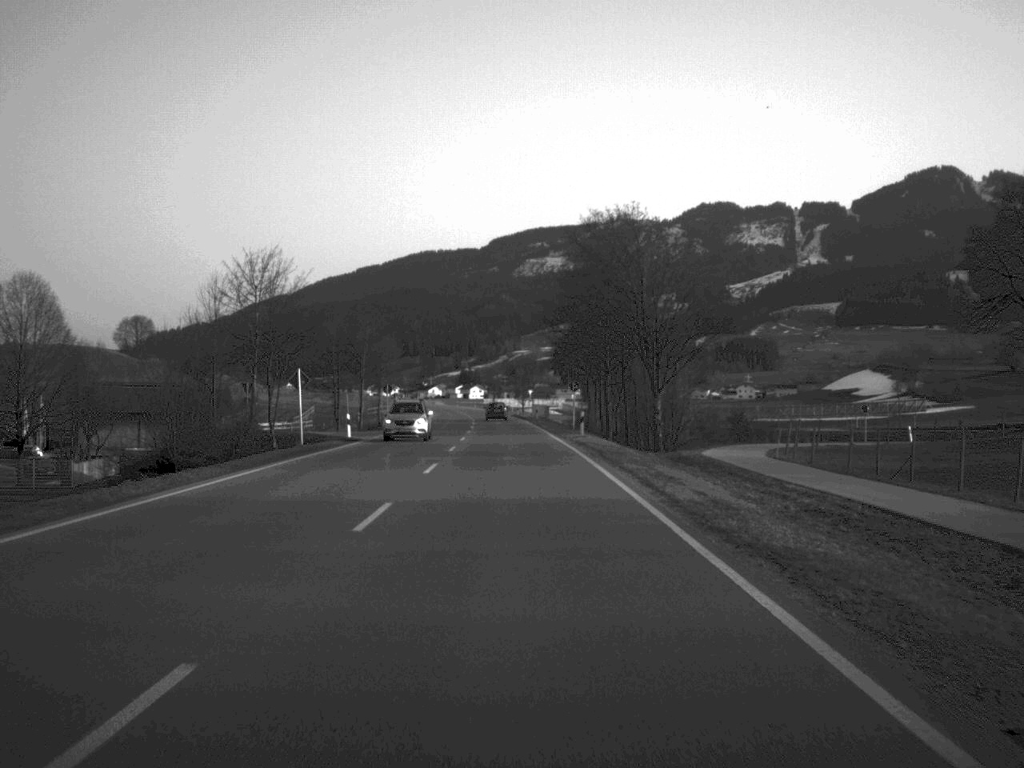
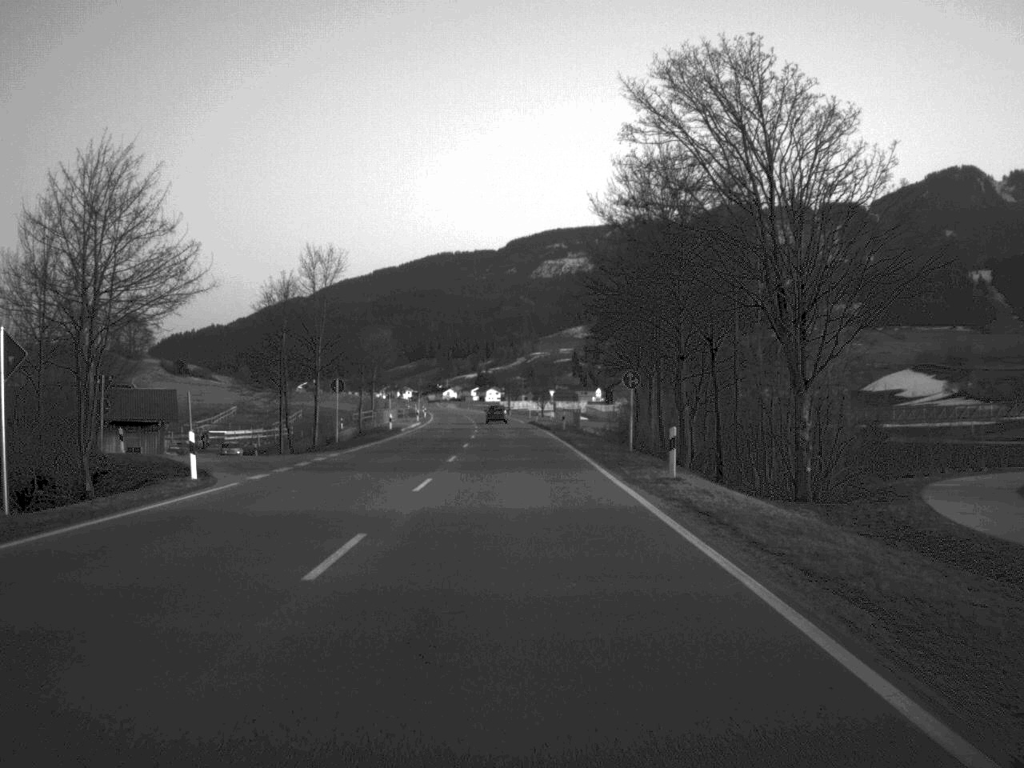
(-0.2, +28.0) m; -1°
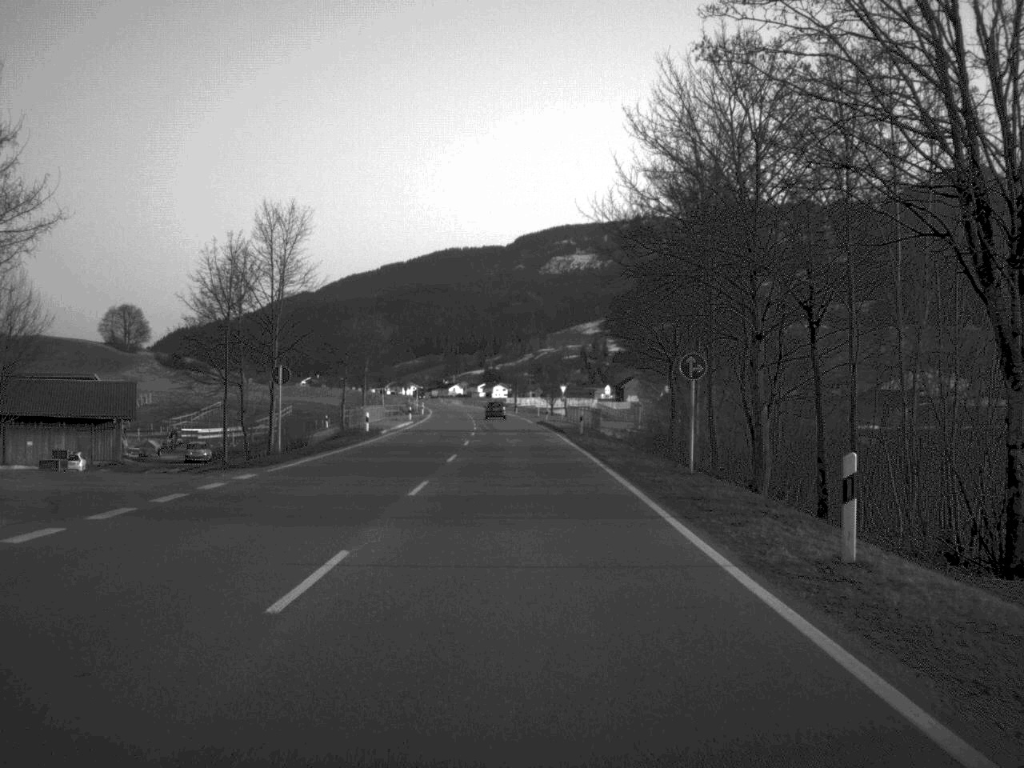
(0.0, +13.7) m; 0°
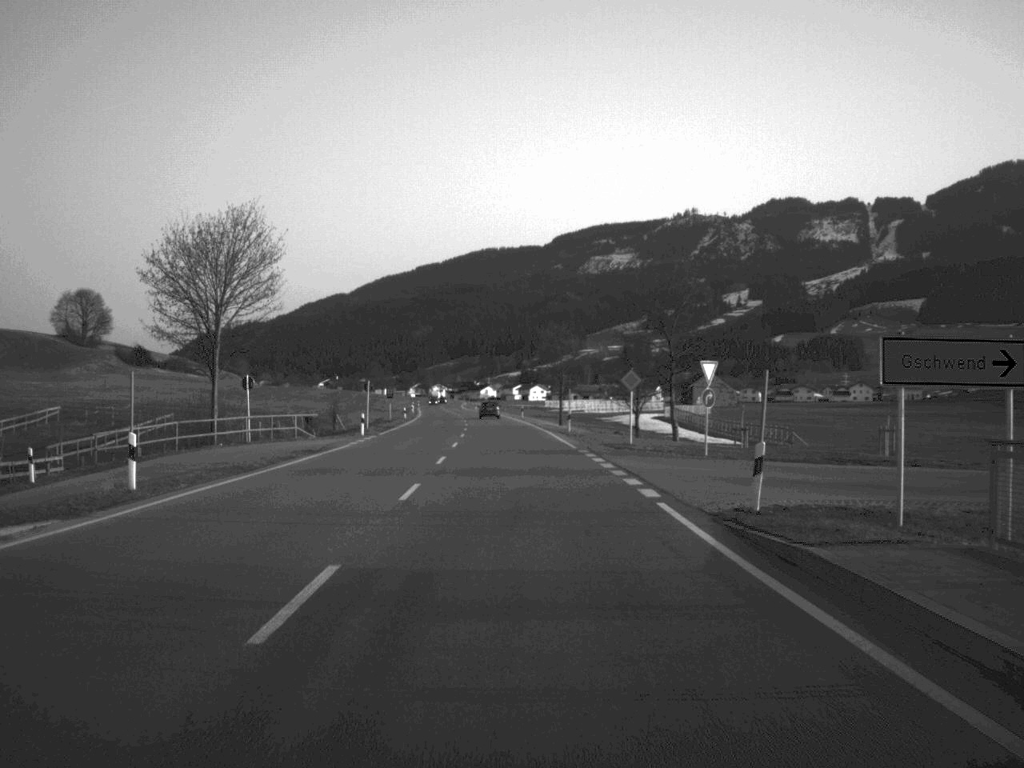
(-1.0, +73.1) m; -2°
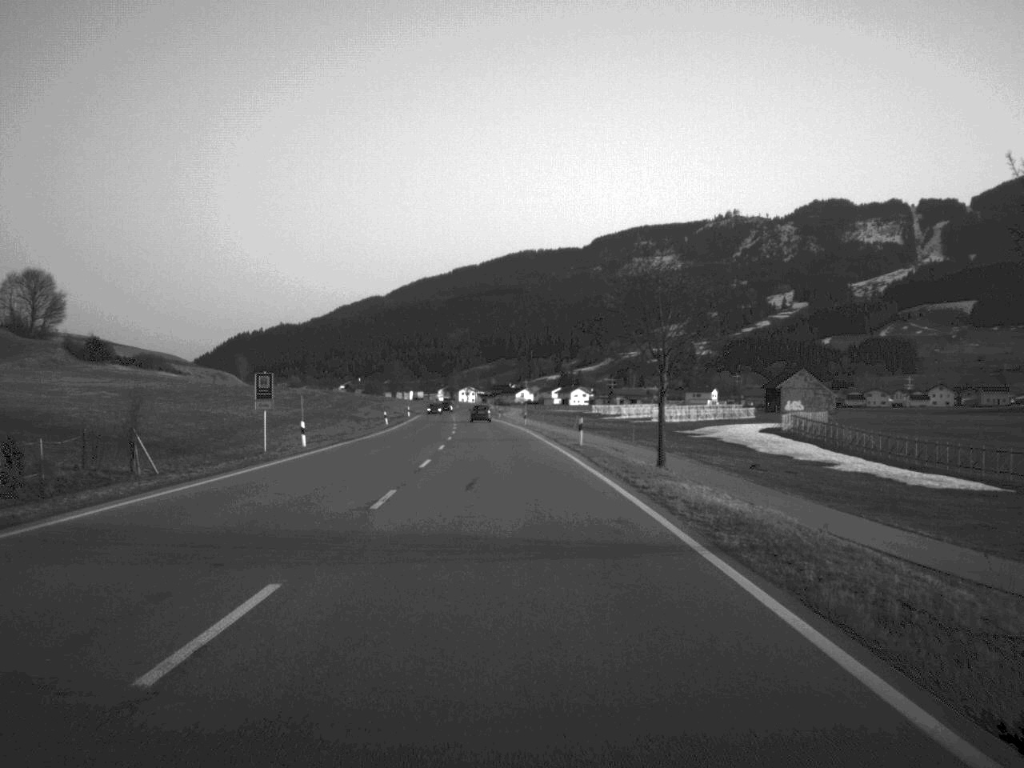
(-0.8, +61.1) m; -2°
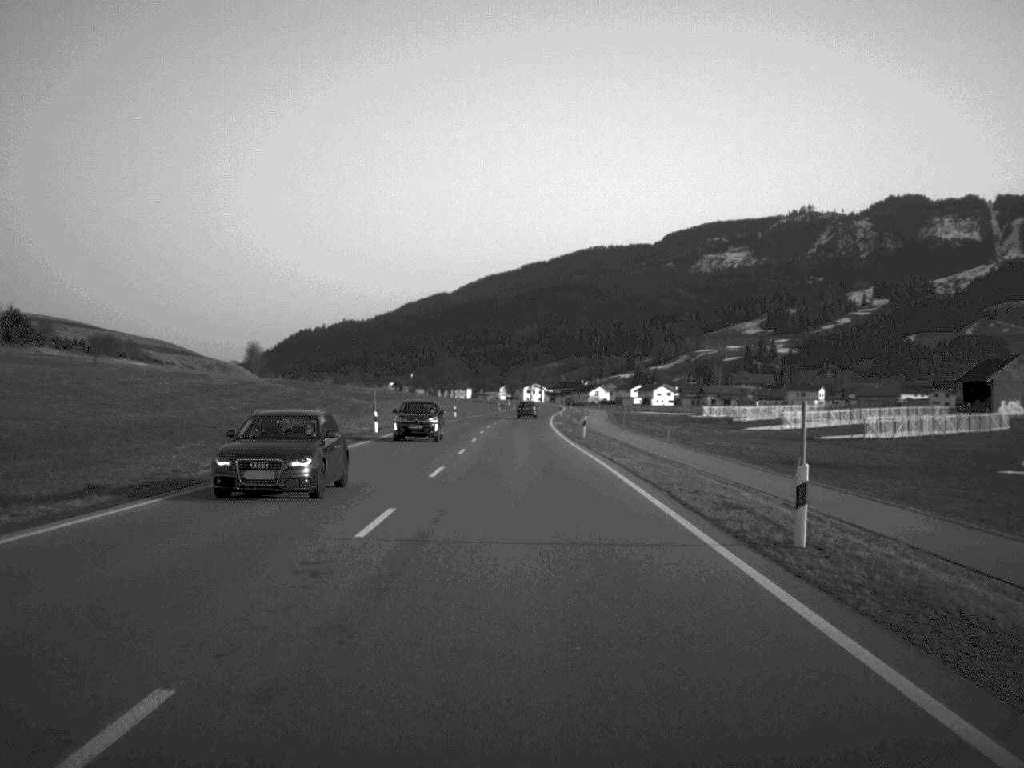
(-2.1, +76.0) m; -3°
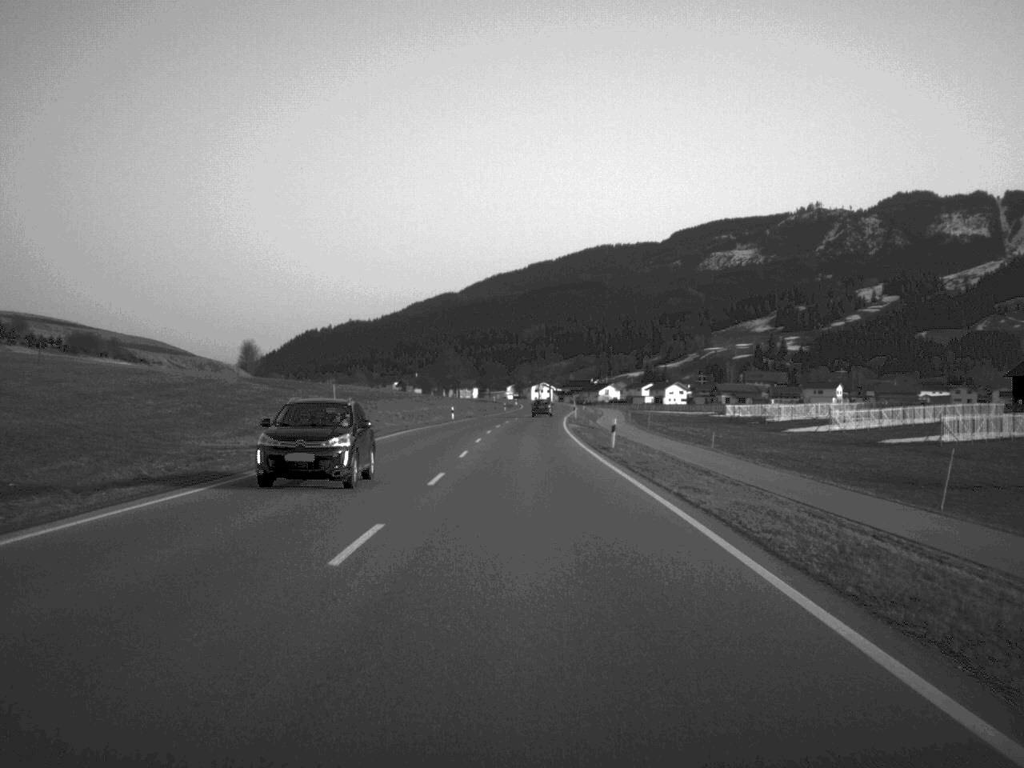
(0.0, +14.7) m; 0°
